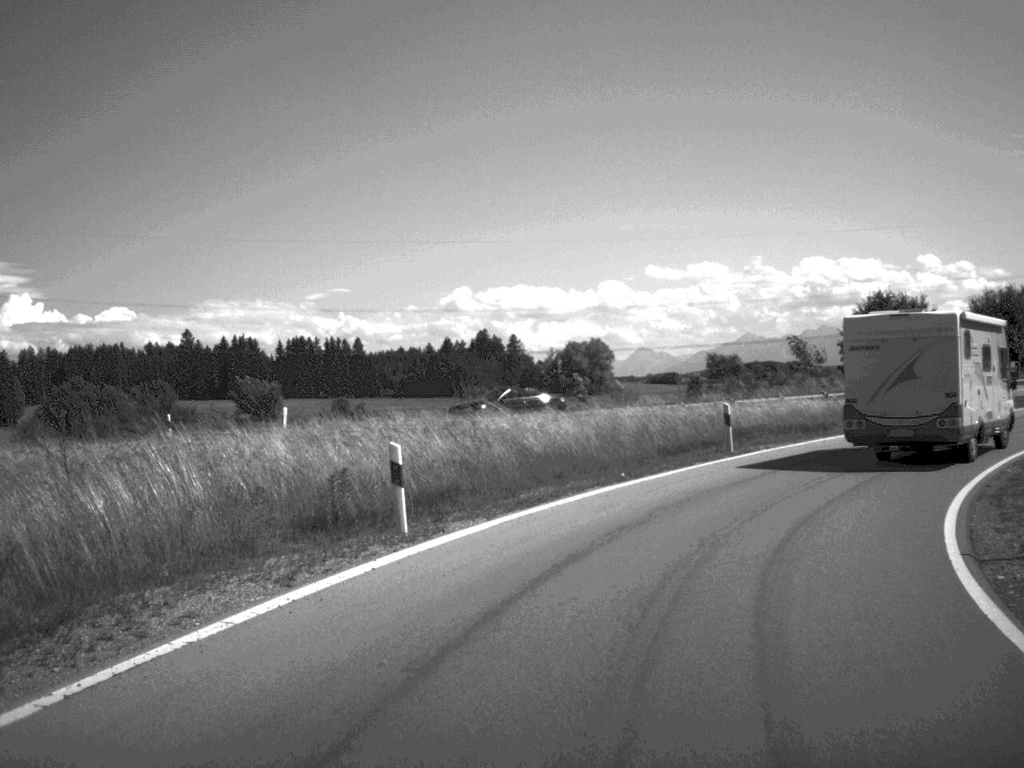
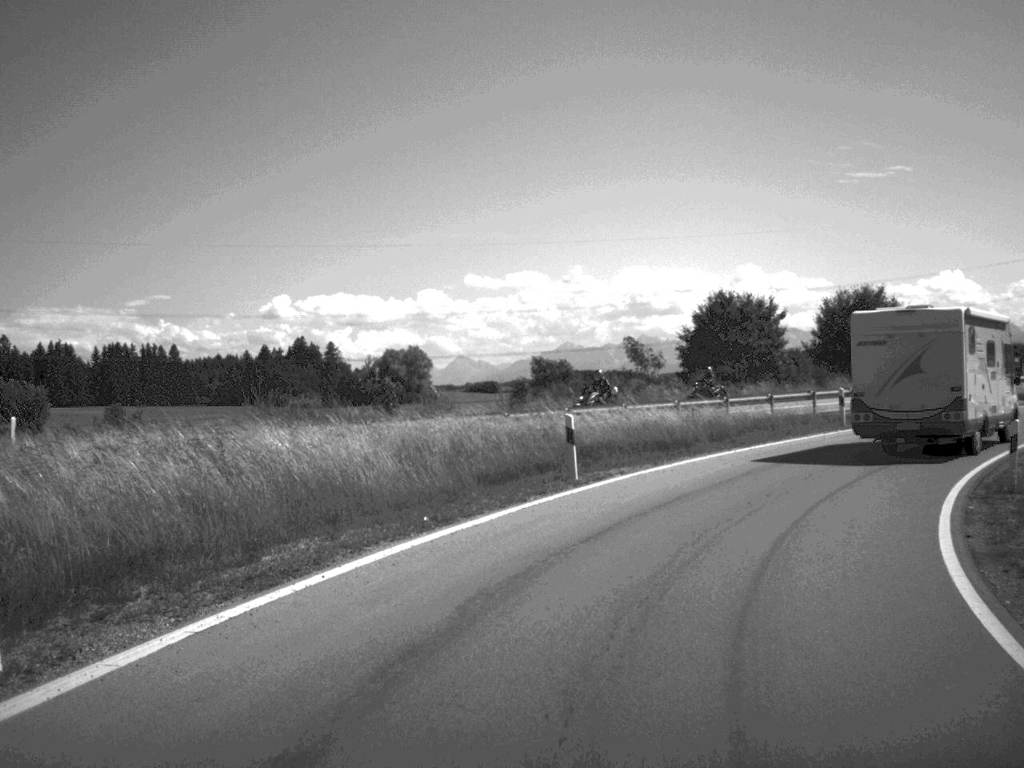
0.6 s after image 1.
(+0.5, +6.7) m; +8°
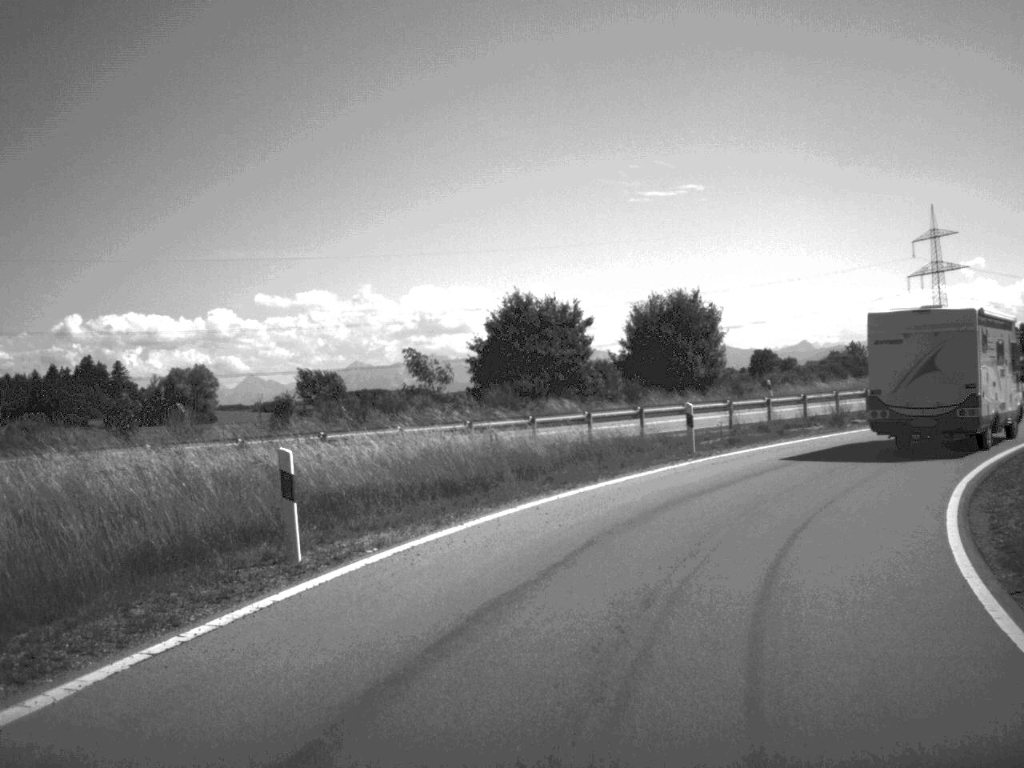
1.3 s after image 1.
(+0.7, +8.2) m; +9°
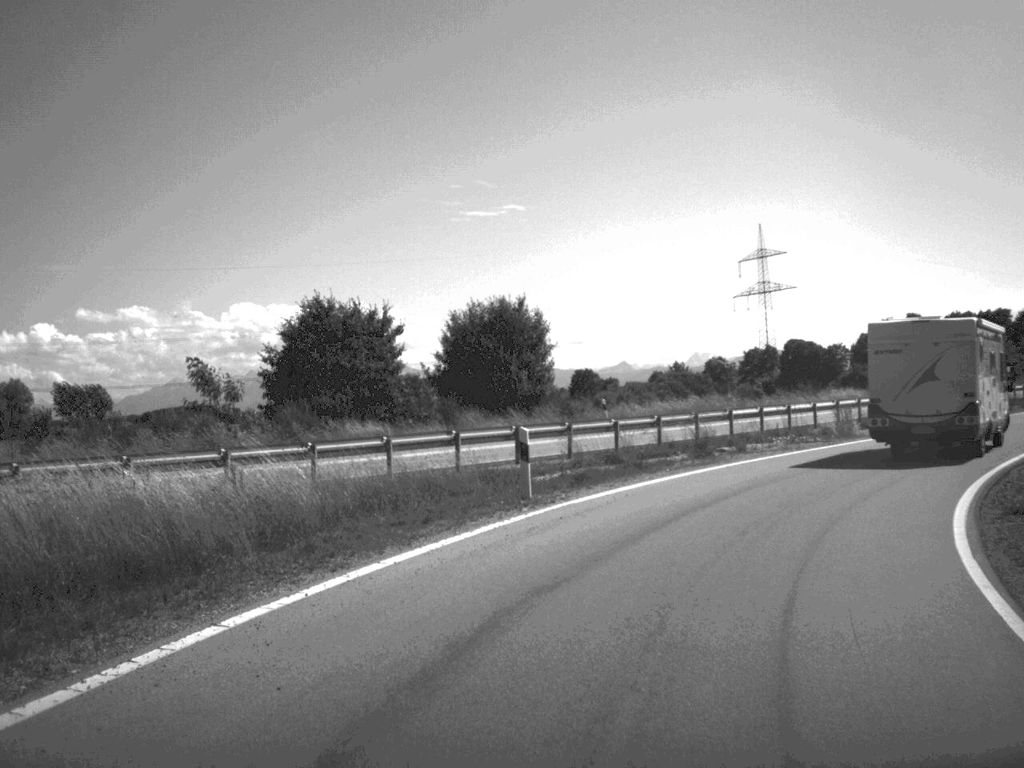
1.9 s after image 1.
(+0.5, +7.2) m; +8°
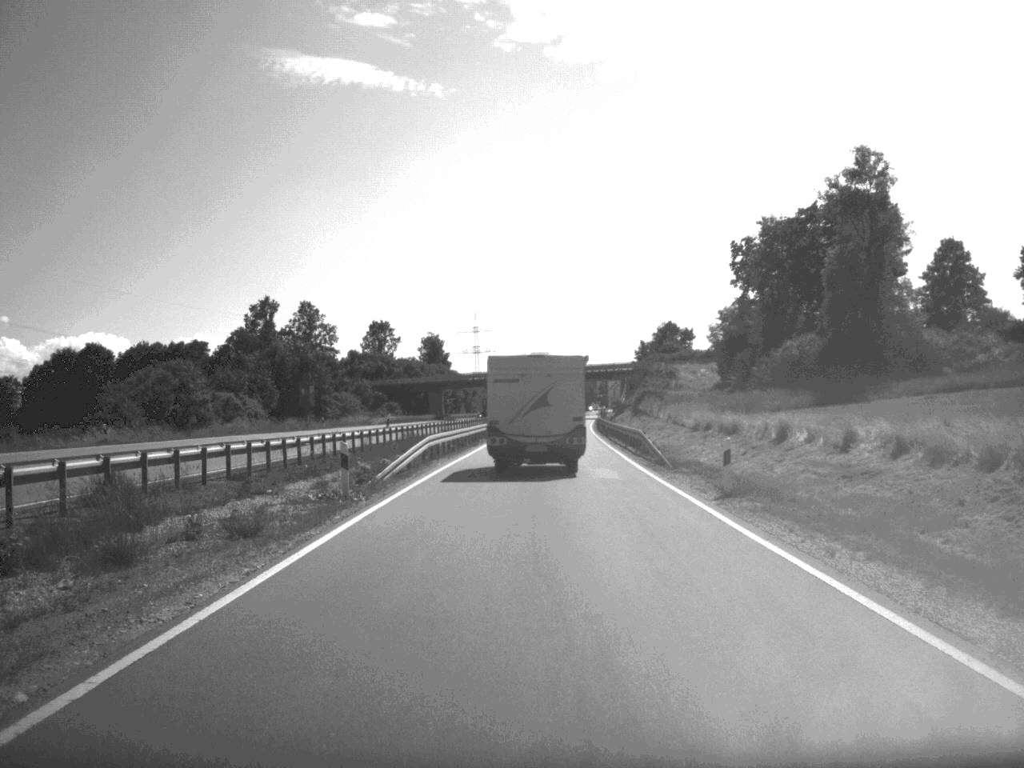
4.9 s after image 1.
(+14.9, +37.9) m; +35°
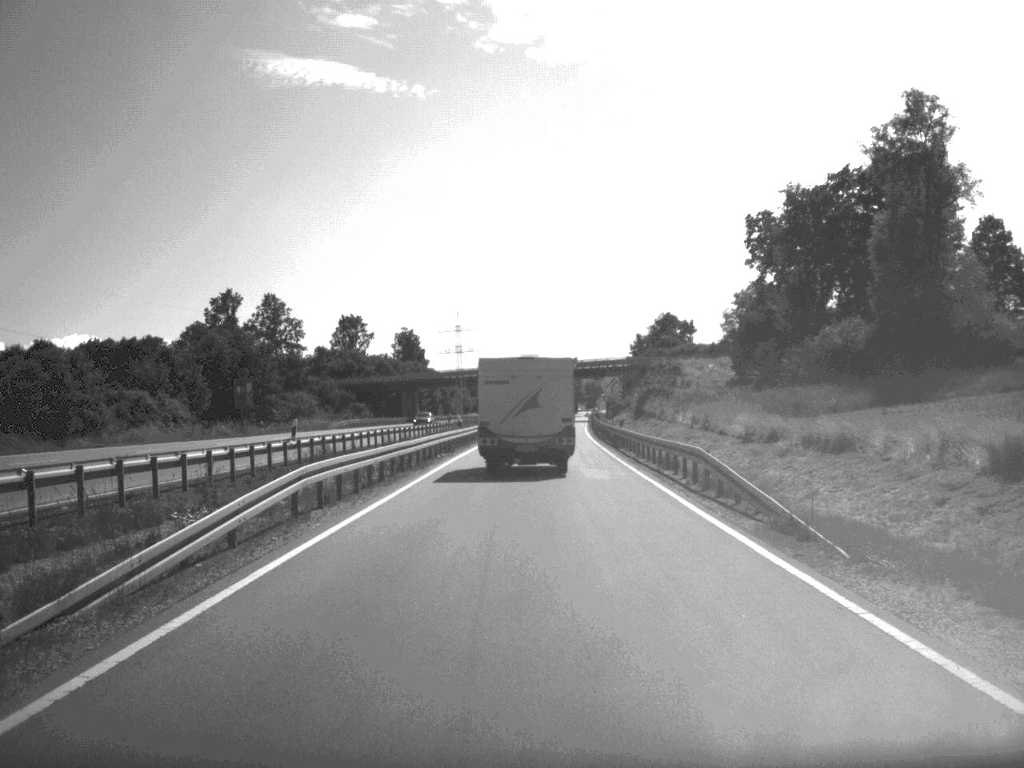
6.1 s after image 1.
(+0.1, +18.6) m; 0°
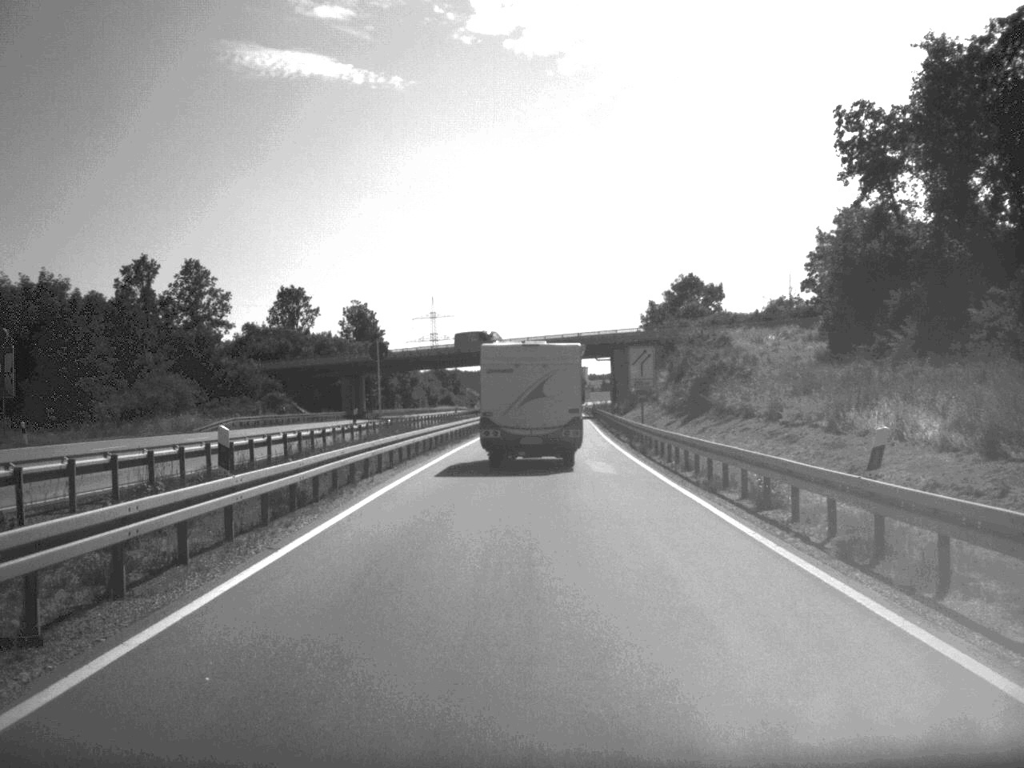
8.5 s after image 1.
(+0.2, +40.1) m; +1°
